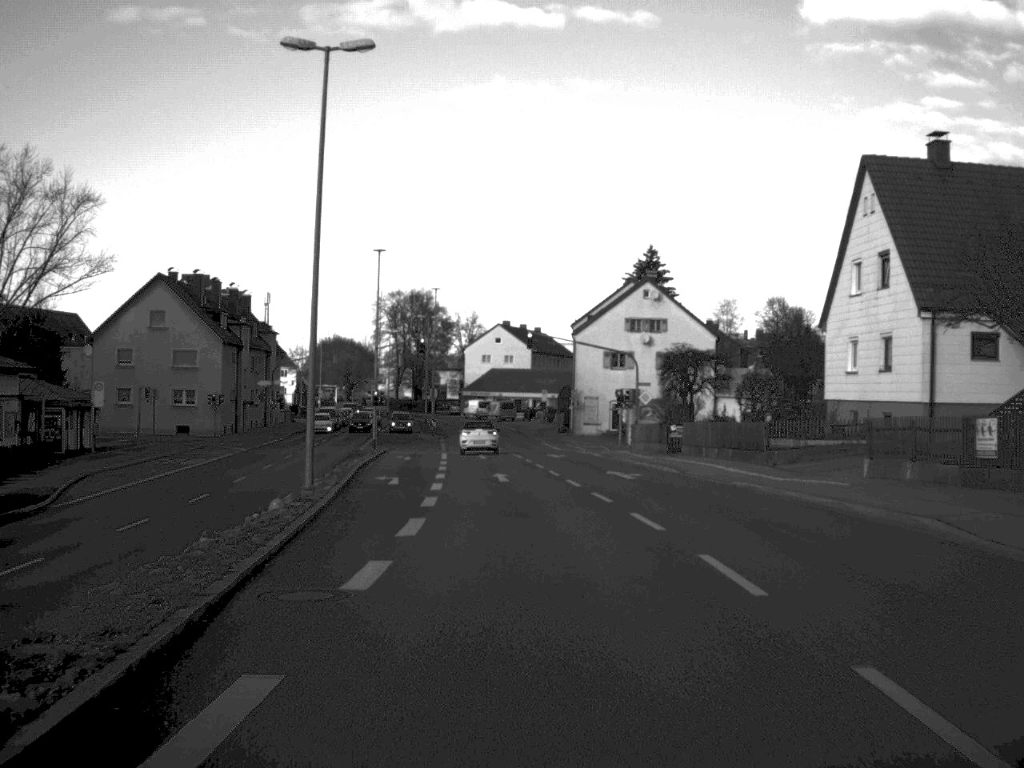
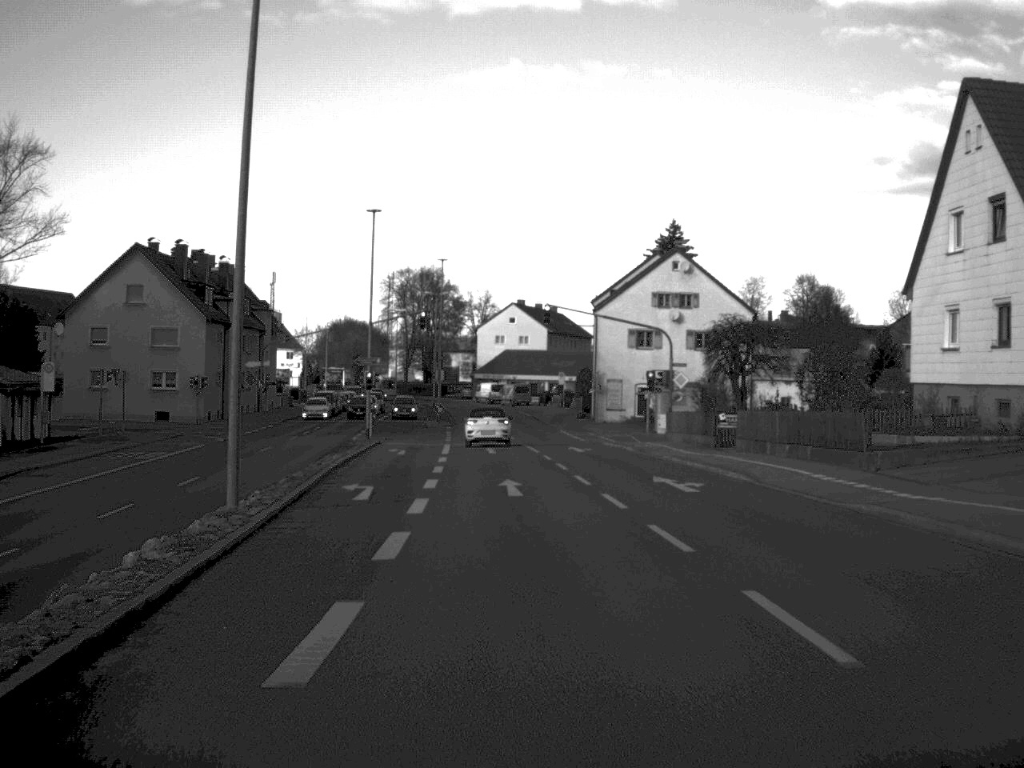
(-0.1, +8.7) m; -1°
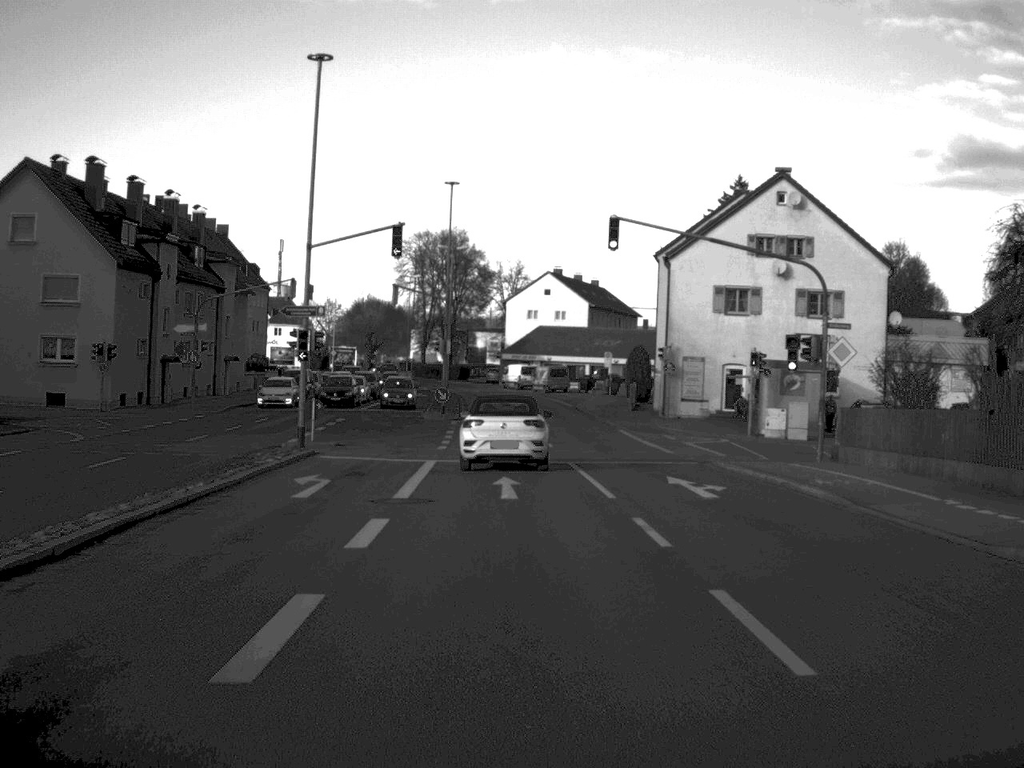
(-0.3, +23.8) m; -2°
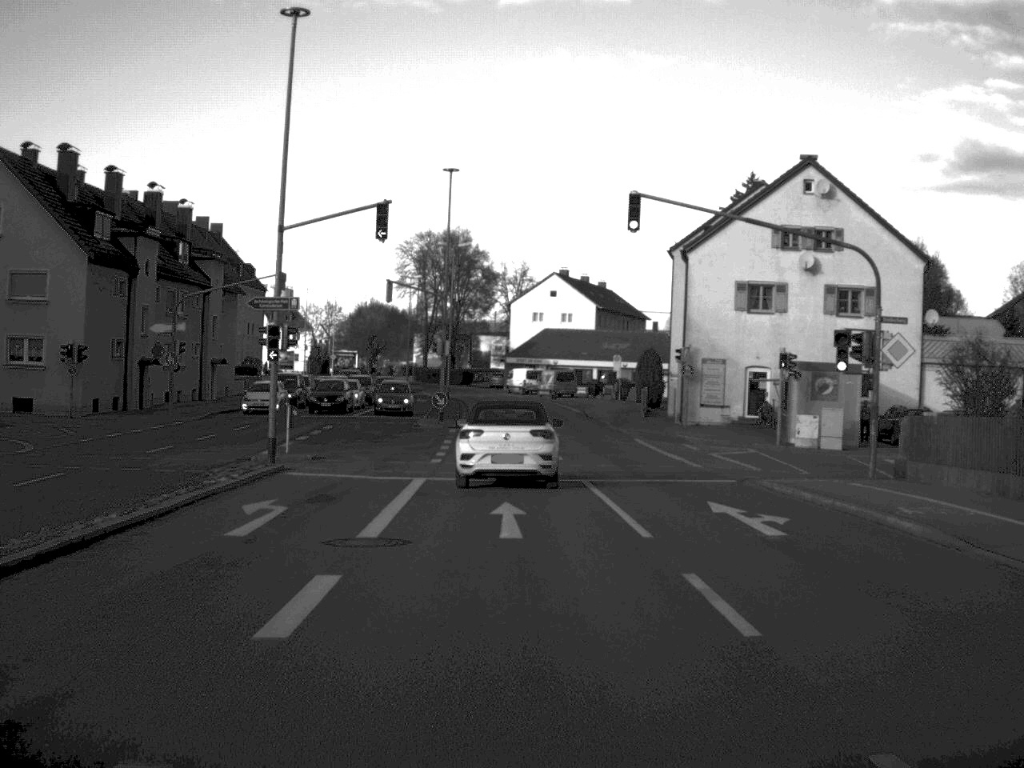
(0.0, +4.6) m; 0°
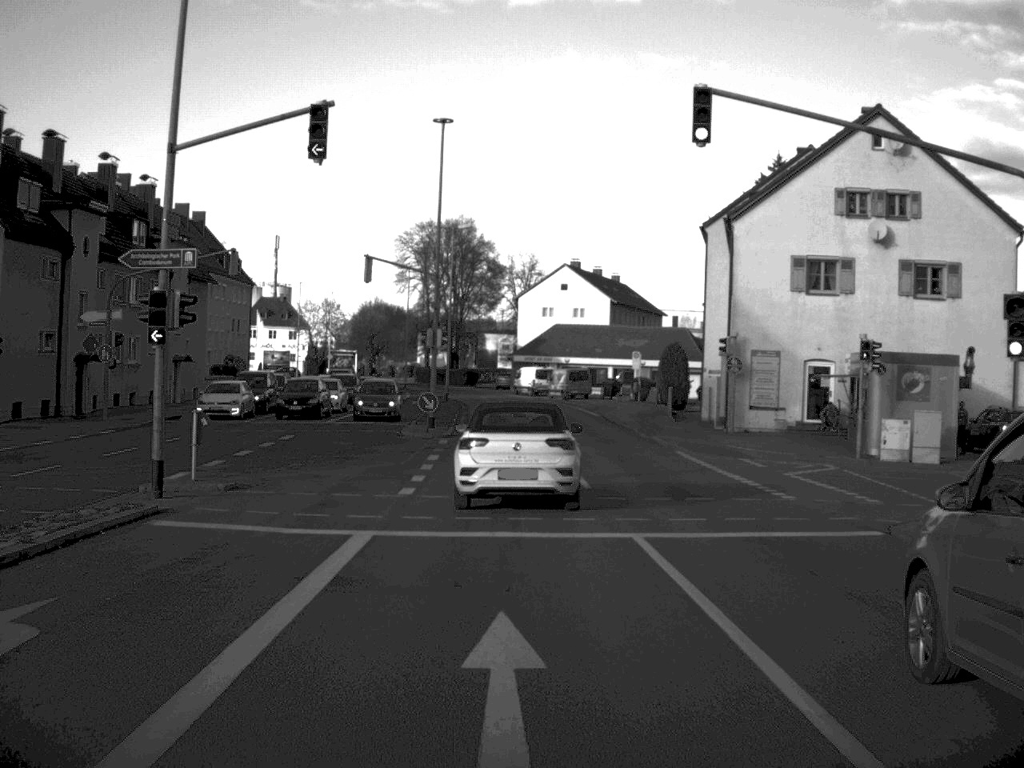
(0.0, +9.7) m; 0°
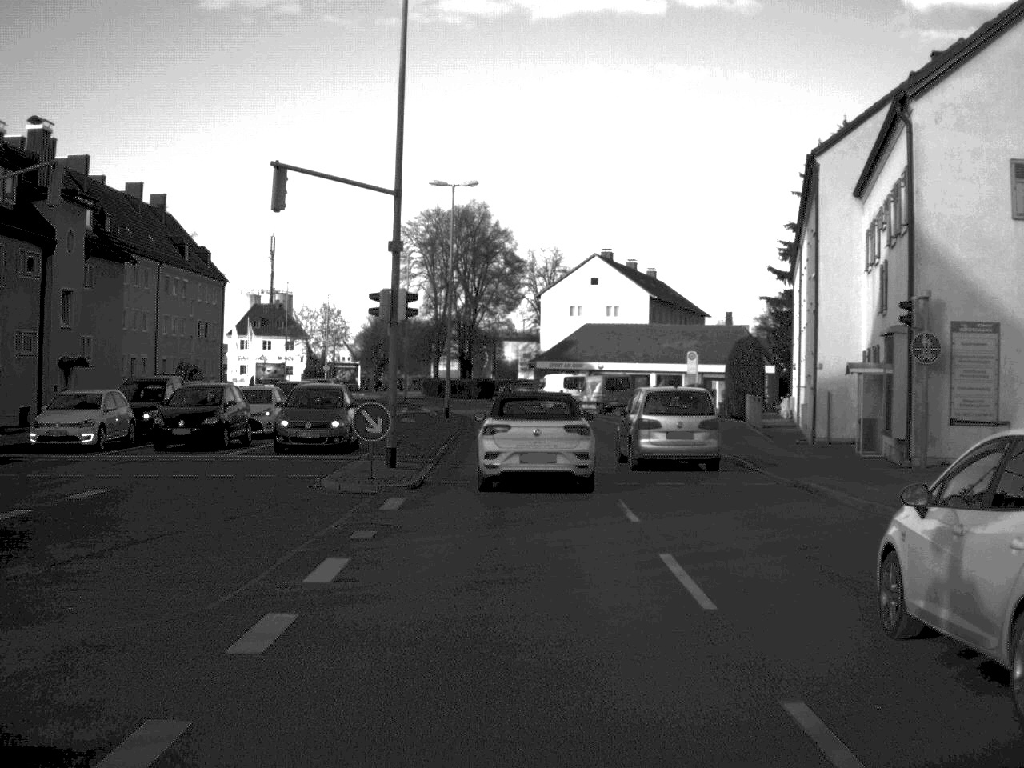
(-0.2, +18.9) m; -1°
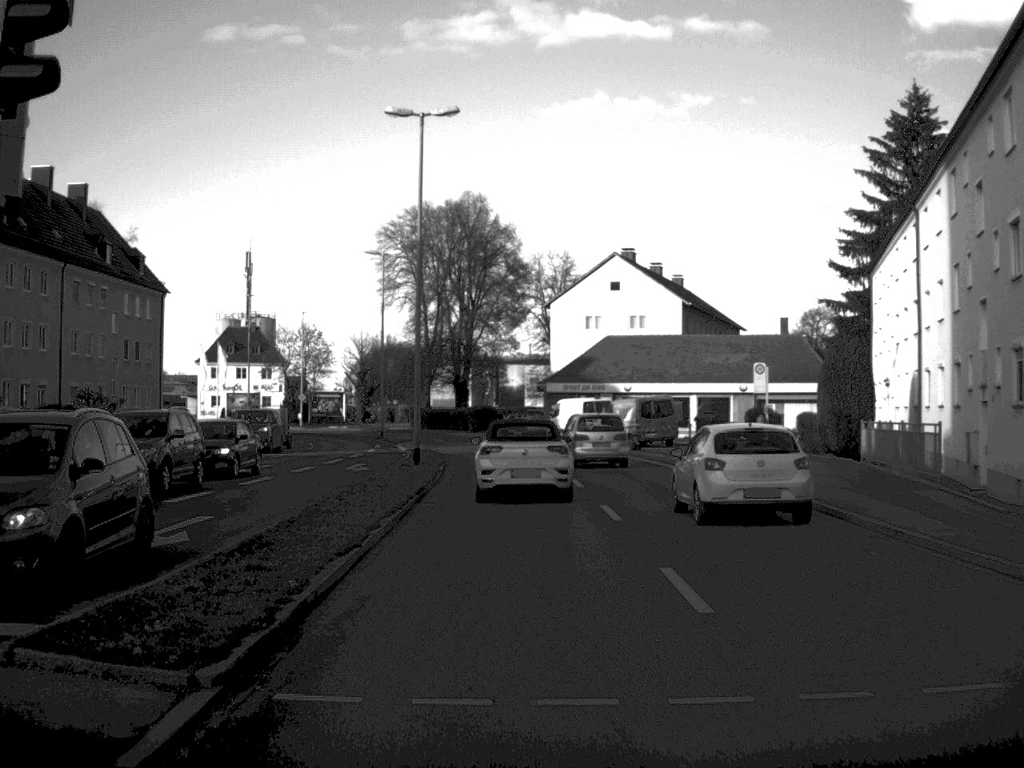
(-0.1, +18.6) m; 0°
